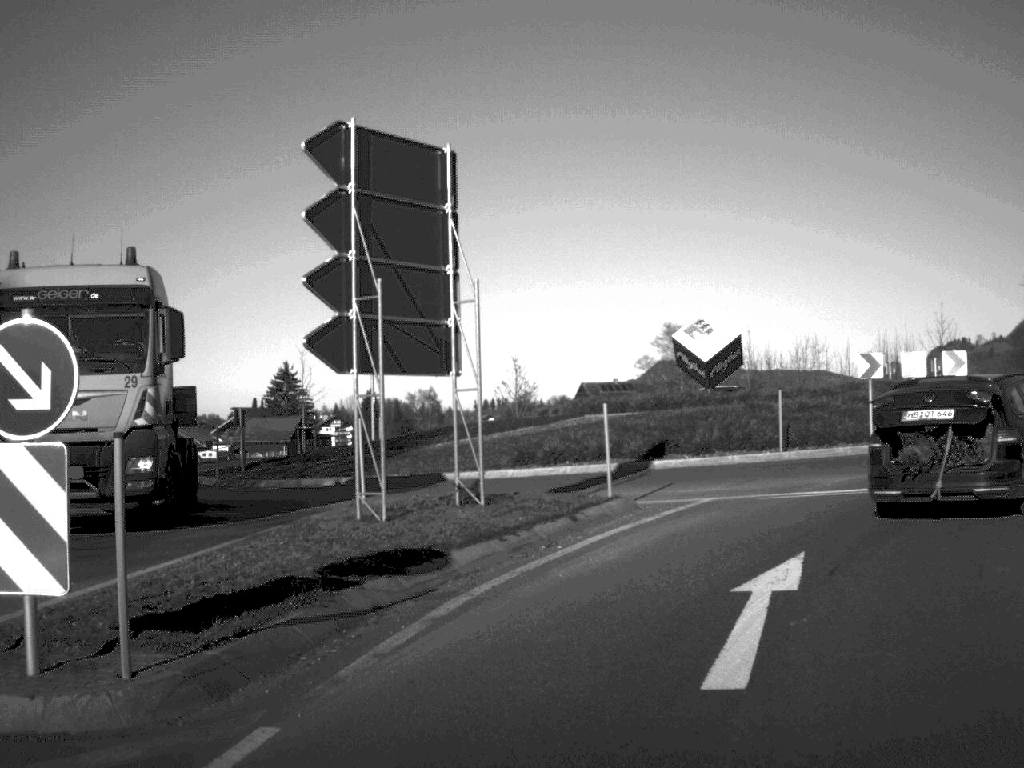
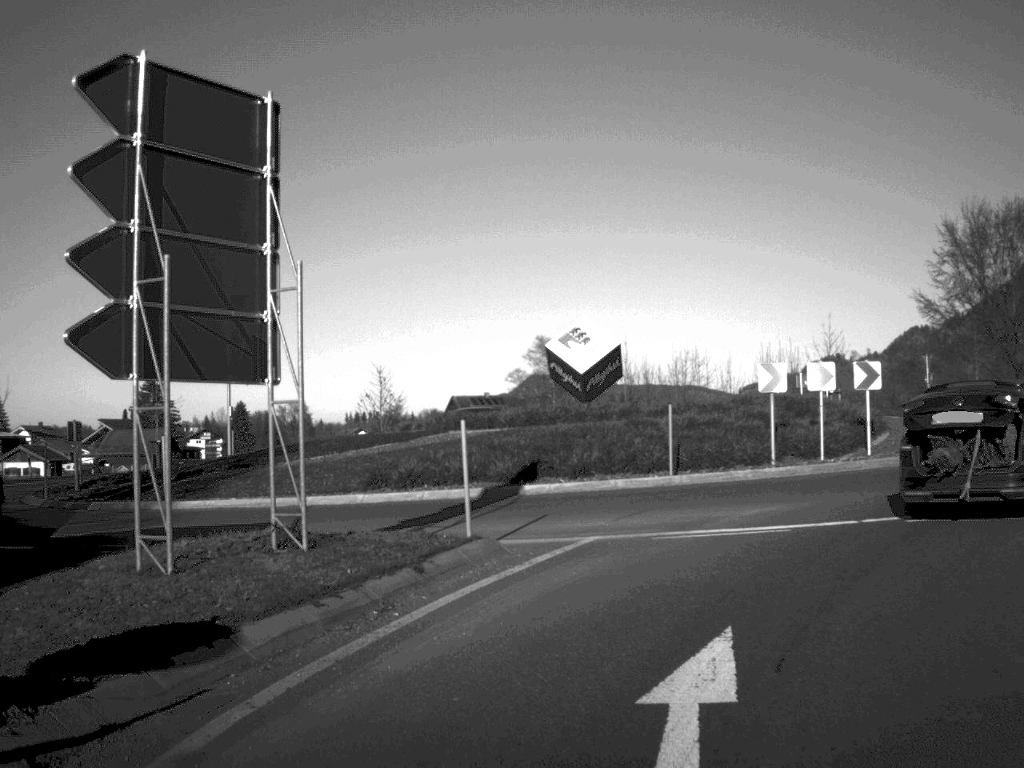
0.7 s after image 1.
(+0.2, +3.1) m; +6°
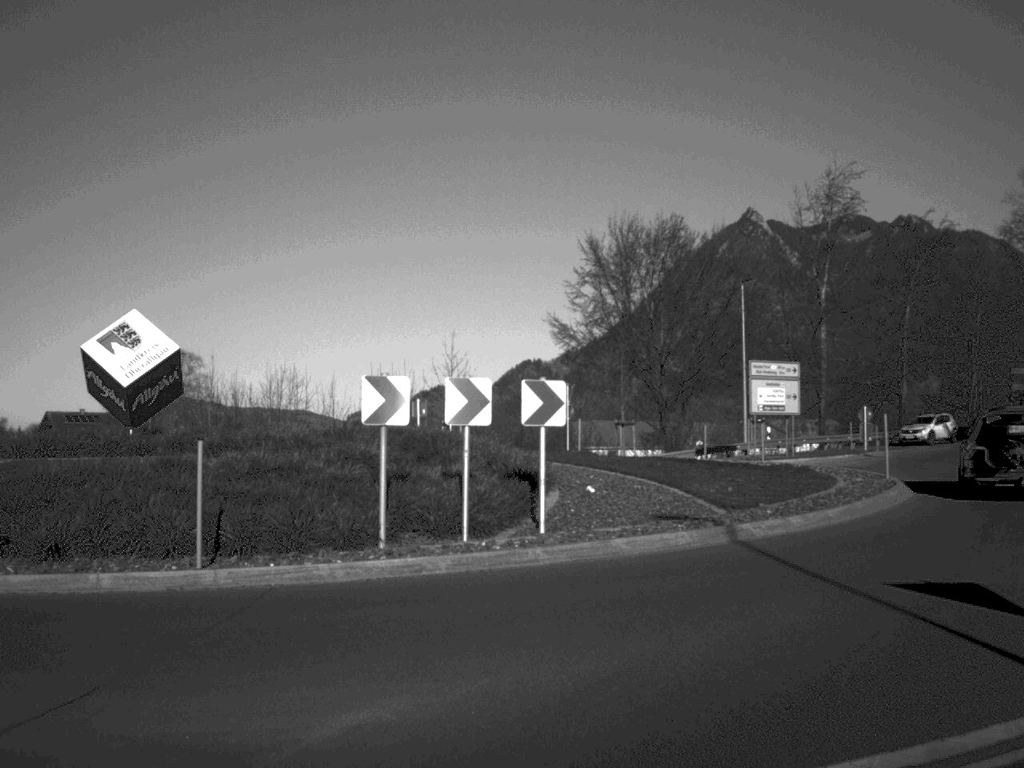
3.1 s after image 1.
(+1.3, +9.2) m; +18°
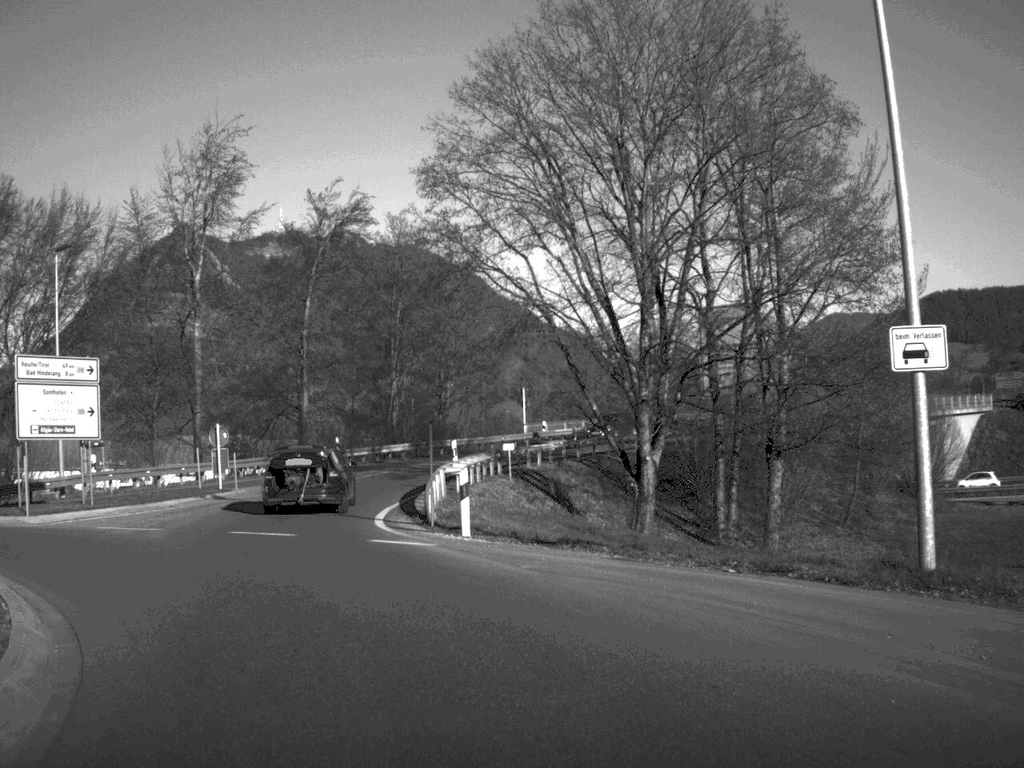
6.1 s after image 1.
(+5.8, +15.9) m; +24°
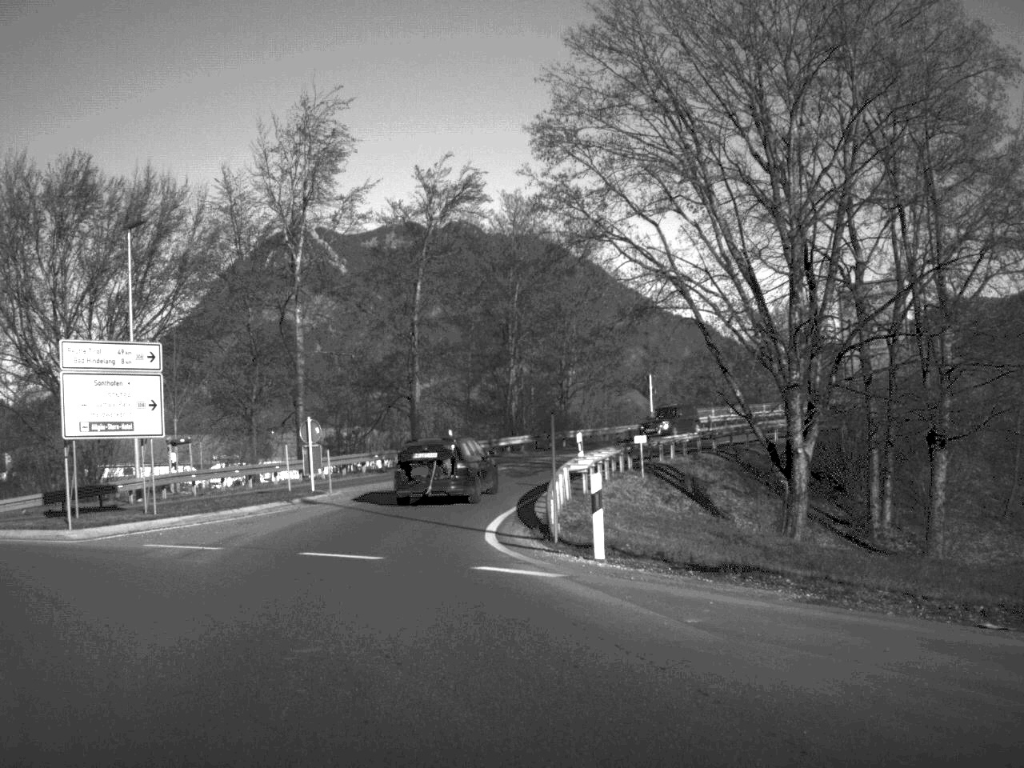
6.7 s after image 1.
(-0.2, +4.5) m; -6°
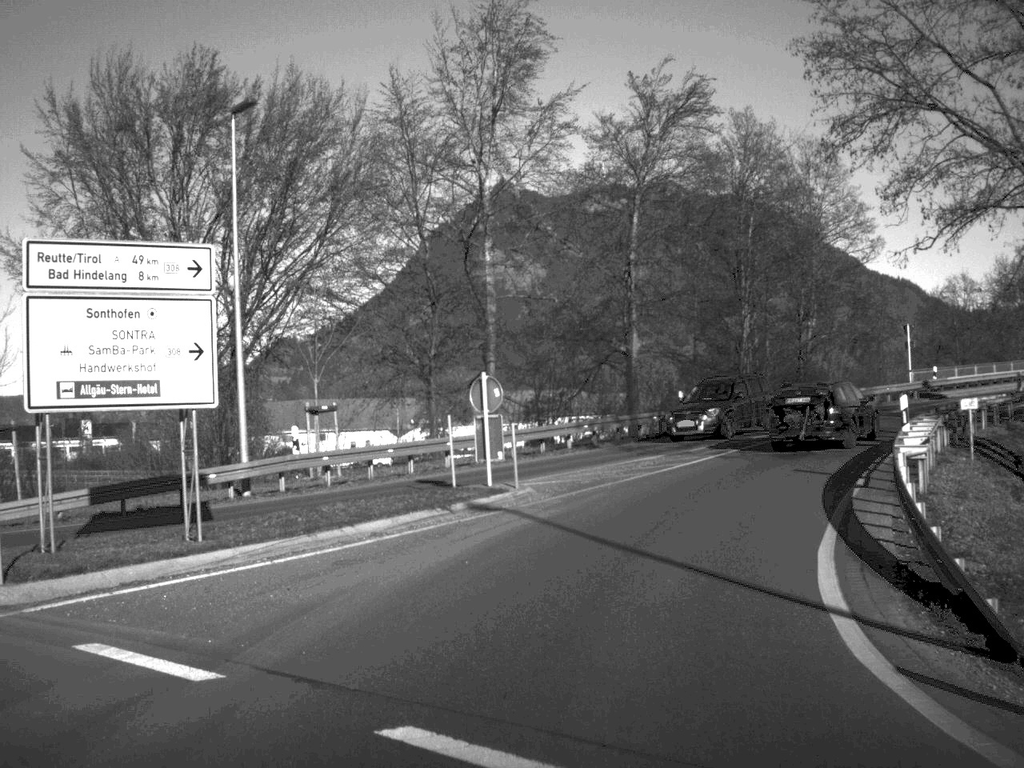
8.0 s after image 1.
(-1.1, +11.1) m; -9°
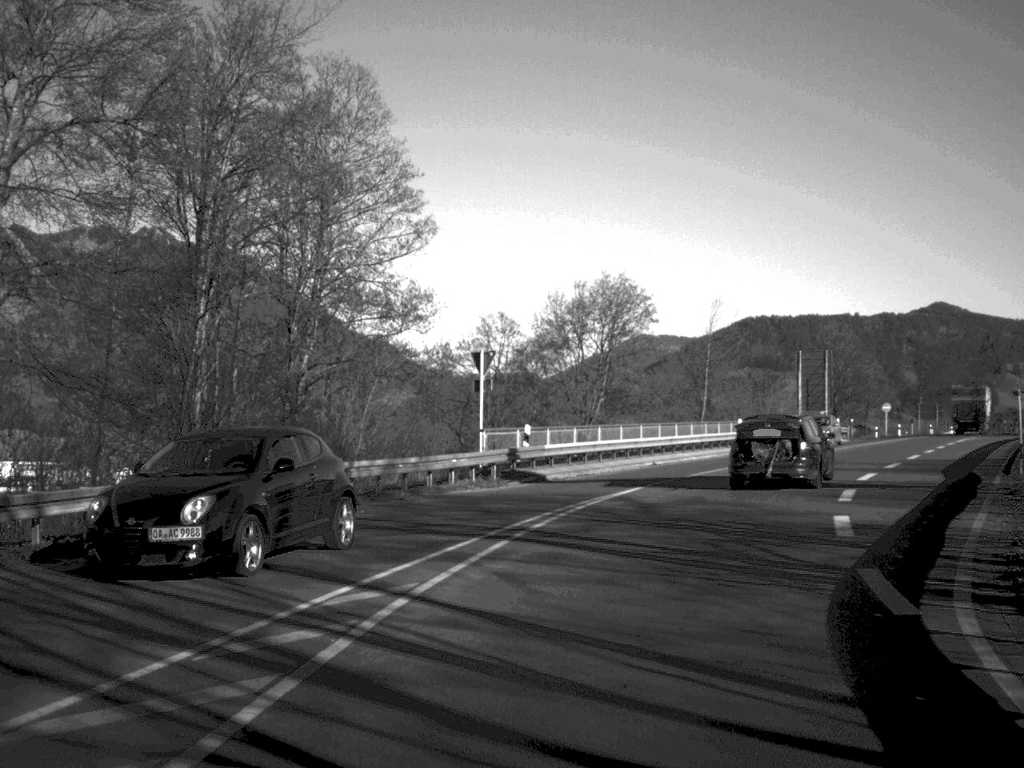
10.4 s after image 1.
(+4.7, +25.3) m; +24°
